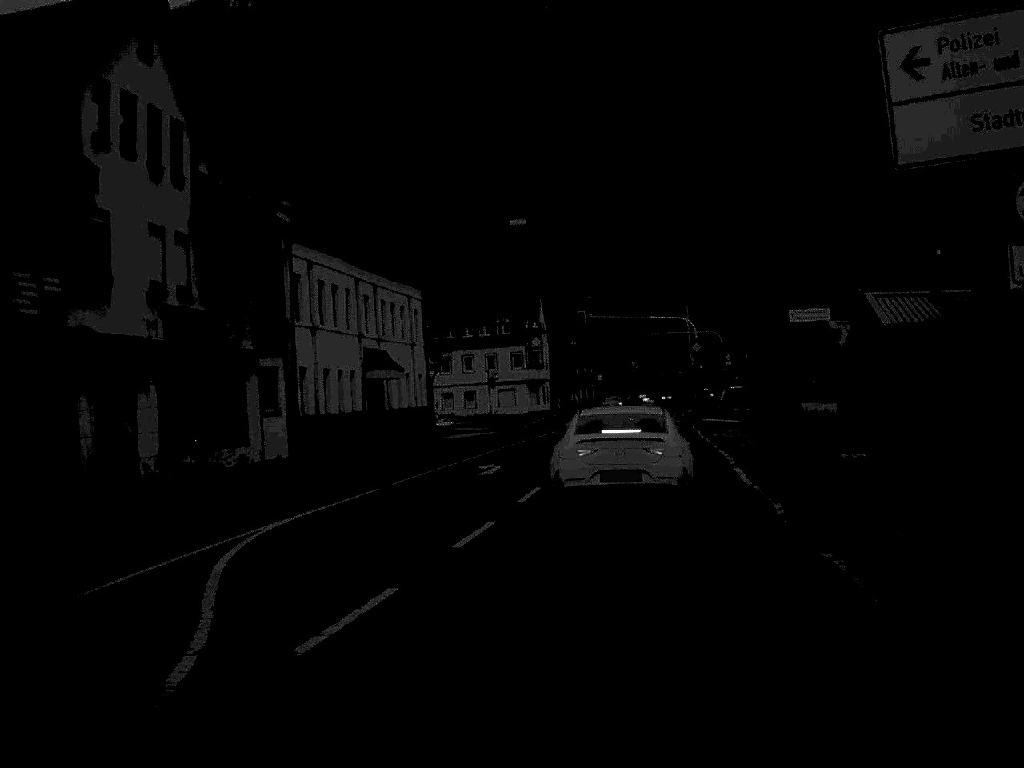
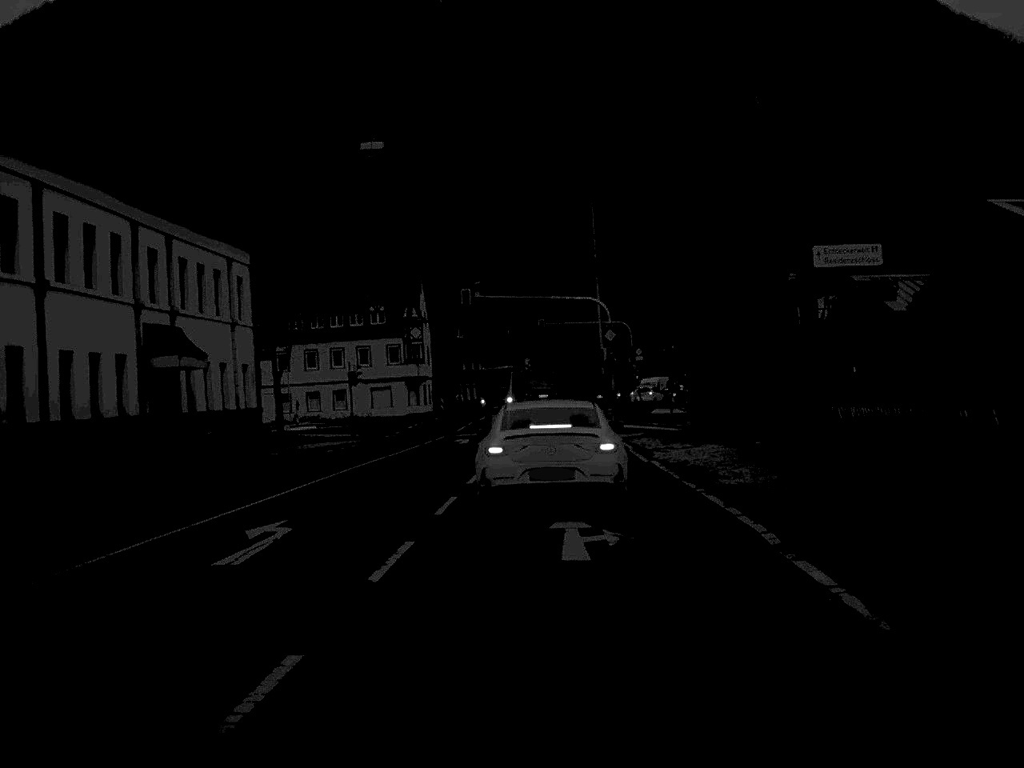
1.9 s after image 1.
(+0.8, +14.5) m; +5°
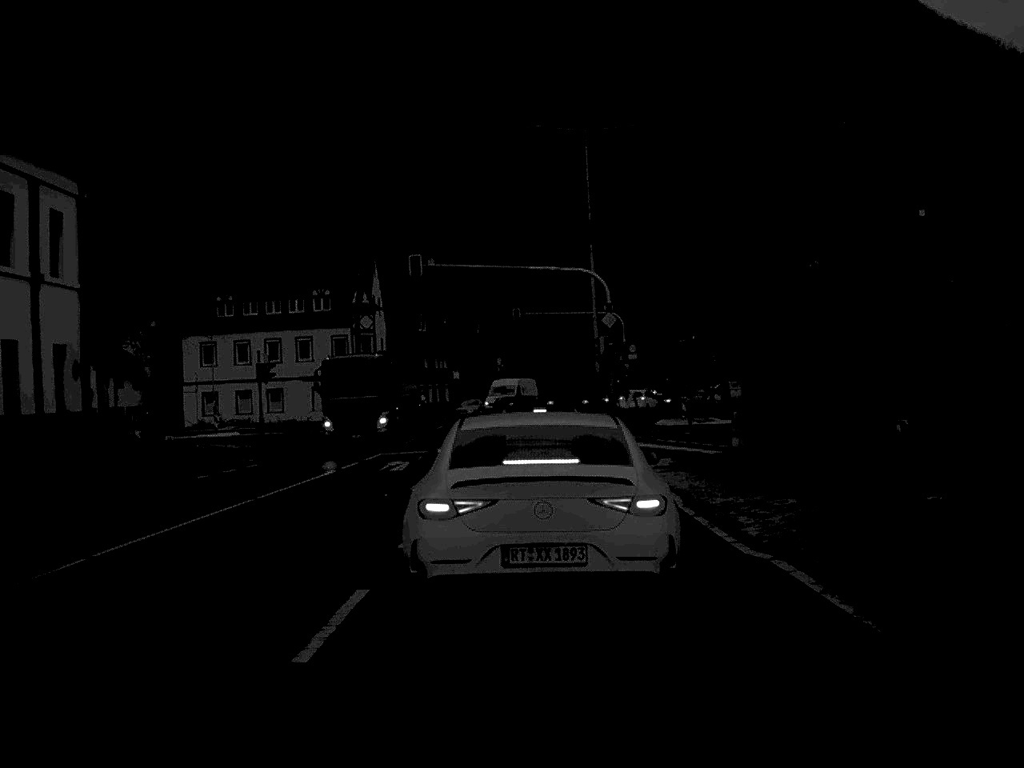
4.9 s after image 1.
(+0.1, +14.9) m; +1°
